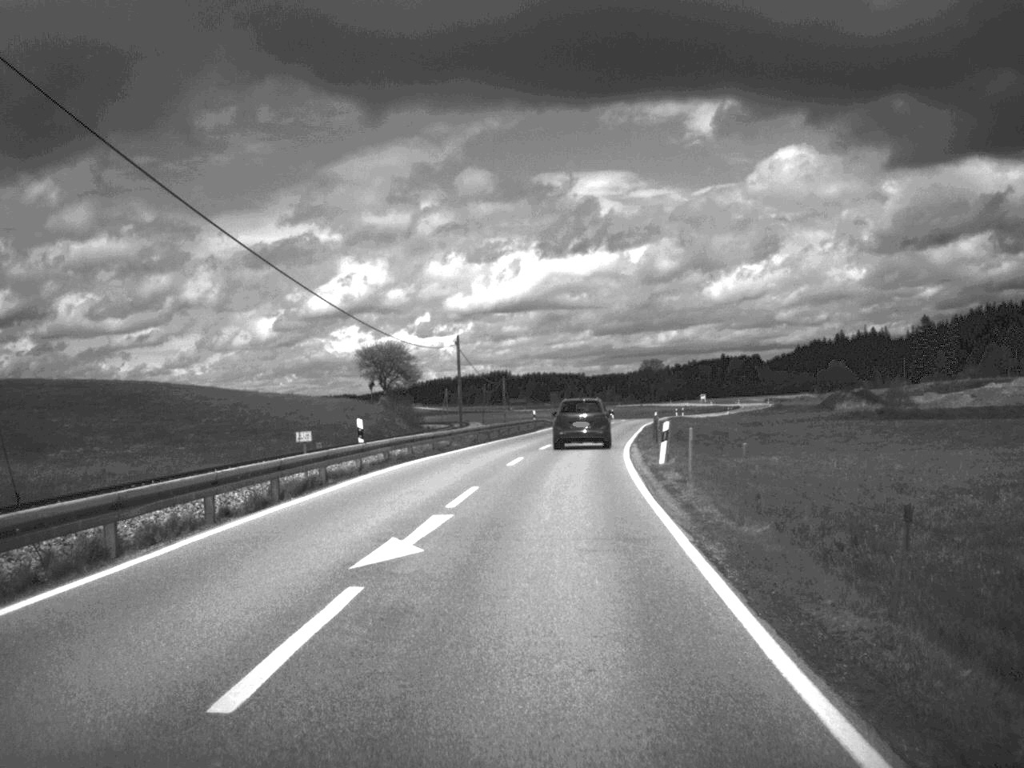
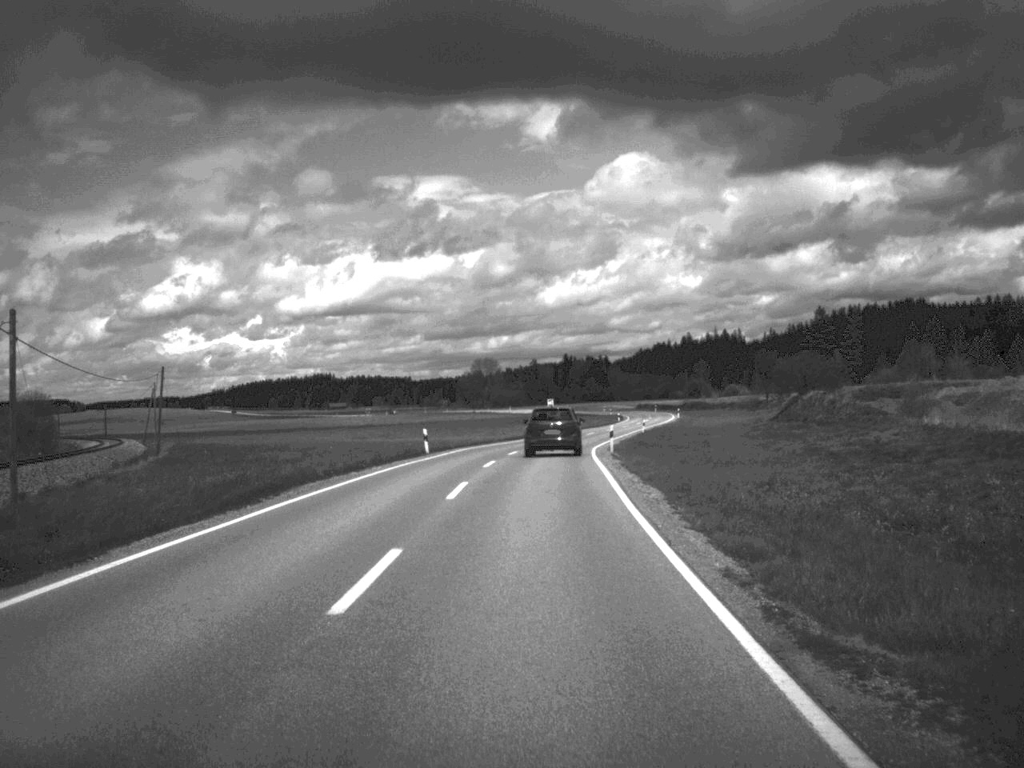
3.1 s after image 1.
(+5.5, +78.1) m; +7°
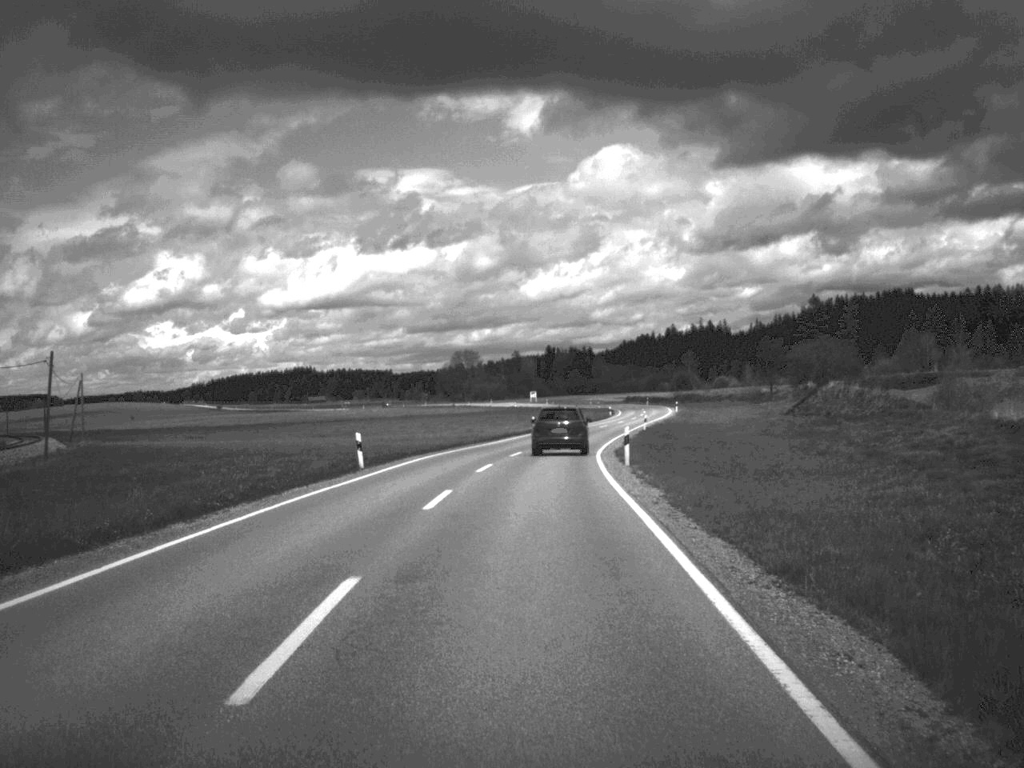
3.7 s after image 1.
(+0.1, +14.6) m; +1°
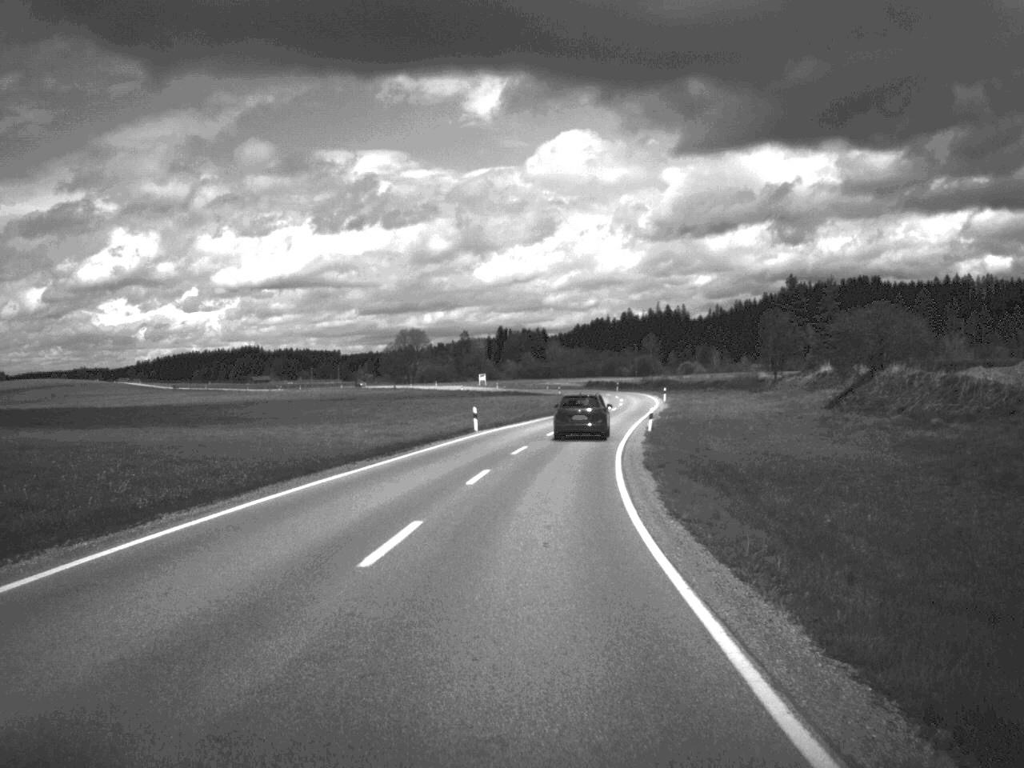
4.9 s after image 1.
(+0.5, +29.6) m; +2°
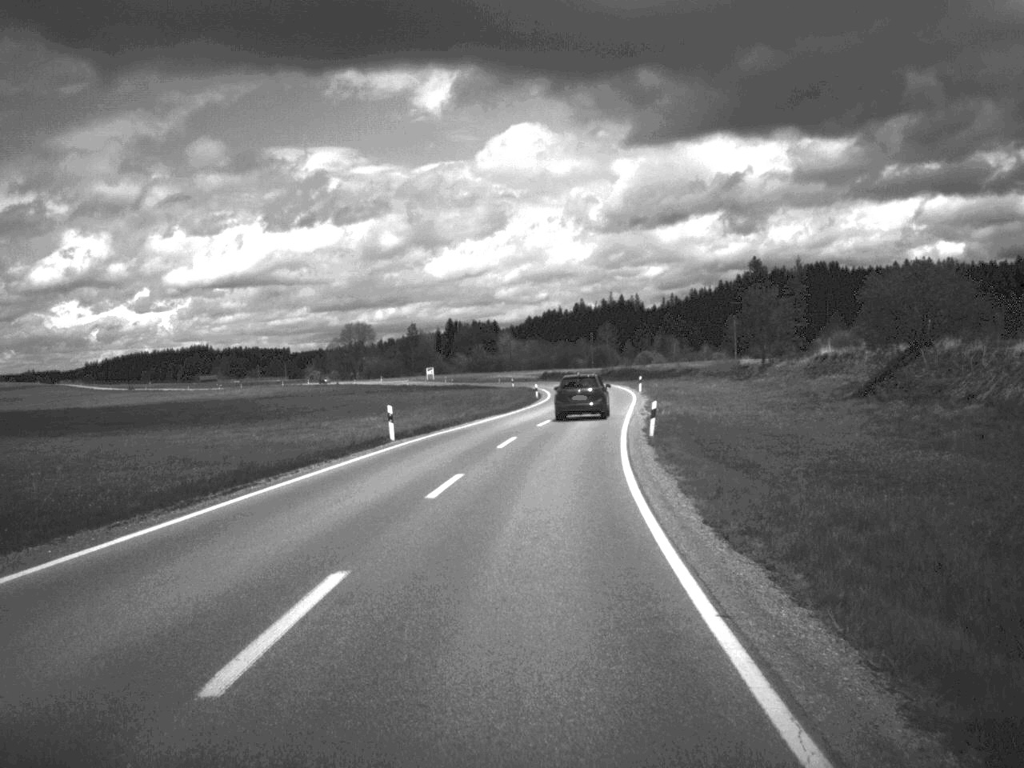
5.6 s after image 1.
(+0.3, +17.1) m; +2°
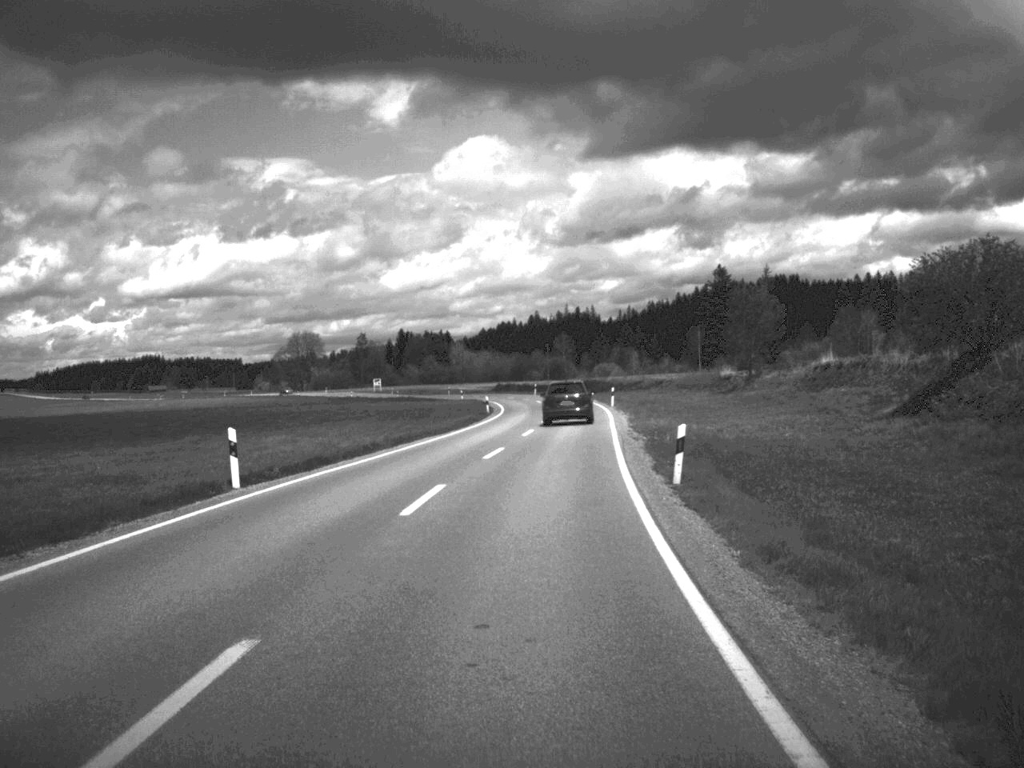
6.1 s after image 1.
(+0.3, +14.4) m; +2°
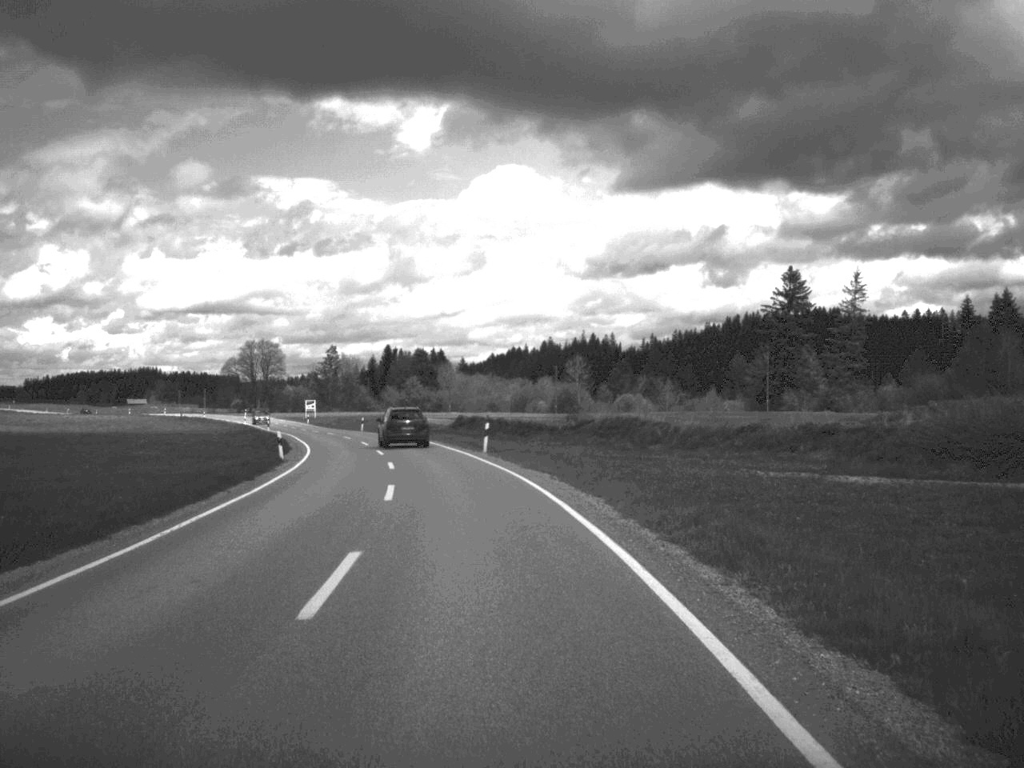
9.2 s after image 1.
(+2.4, +76.4) m; -1°
